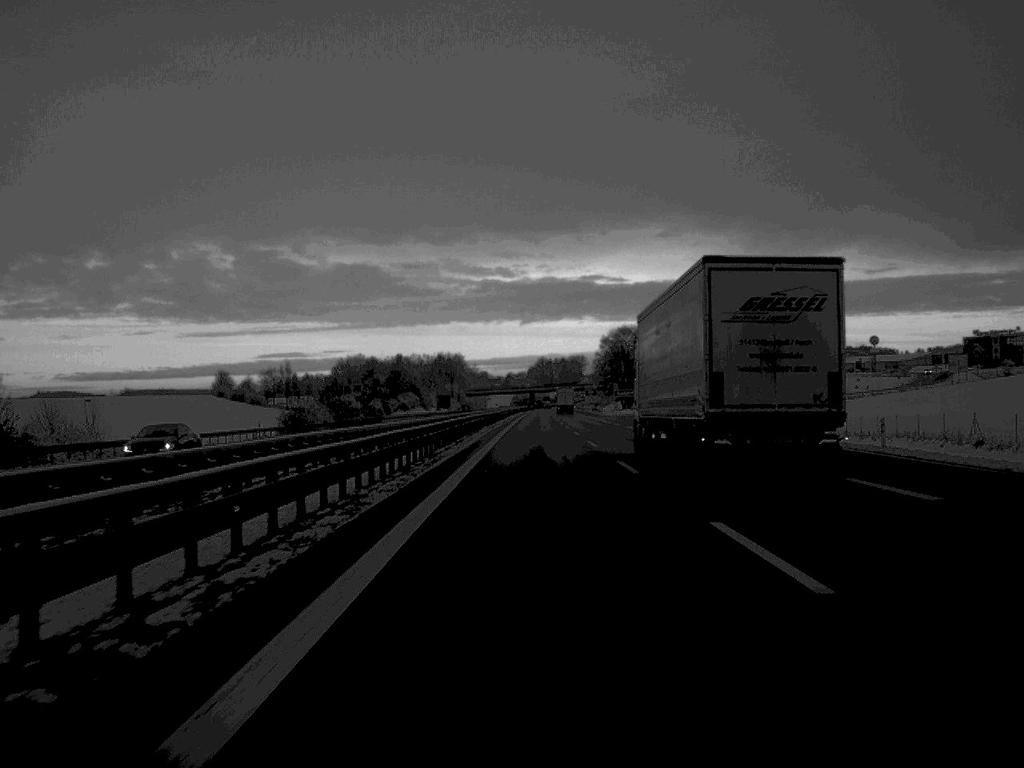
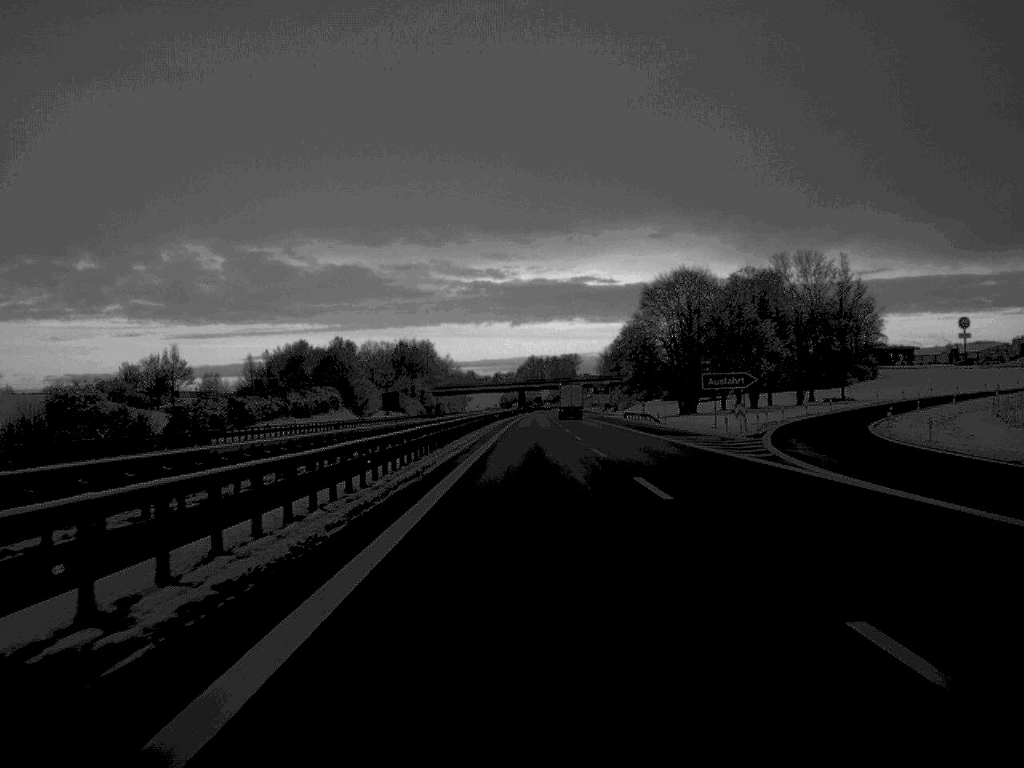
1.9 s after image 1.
(+0.5, +96.3) m; 0°
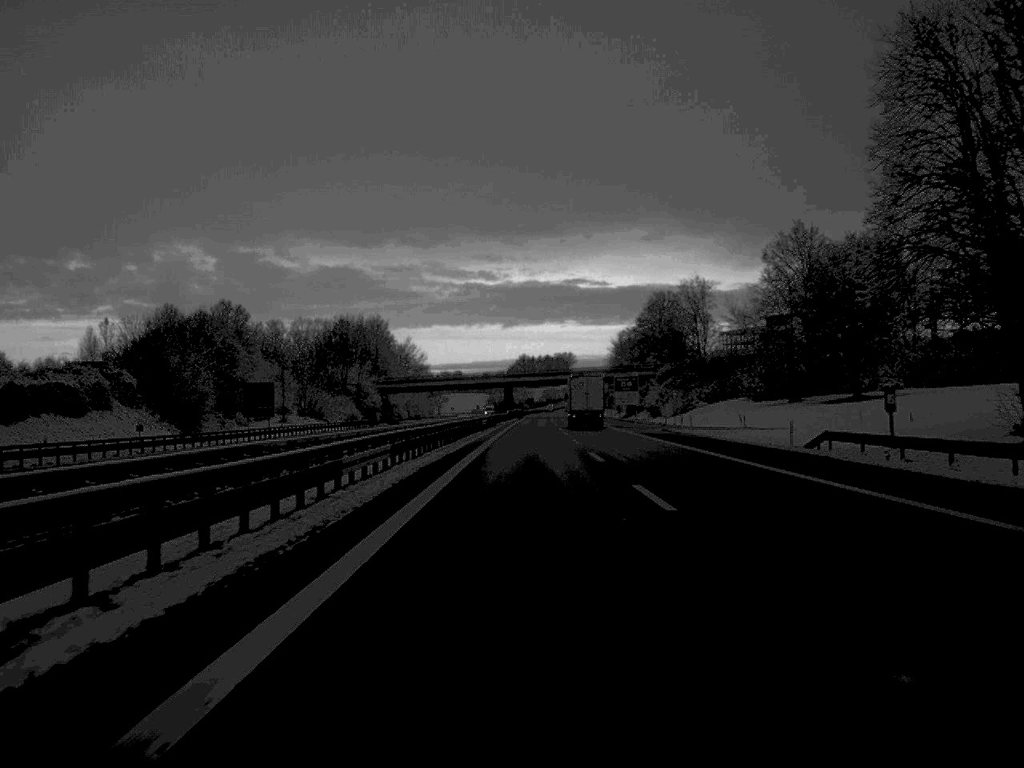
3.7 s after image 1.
(+0.4, +90.9) m; 0°
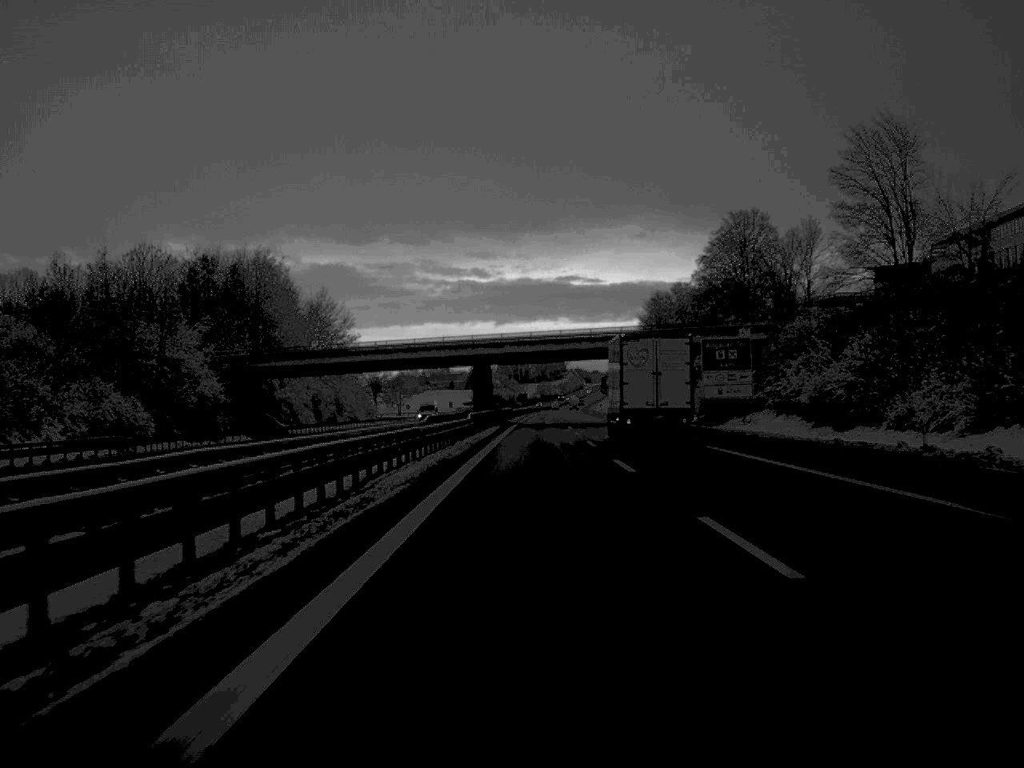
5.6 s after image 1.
(+0.1, +96.9) m; 0°
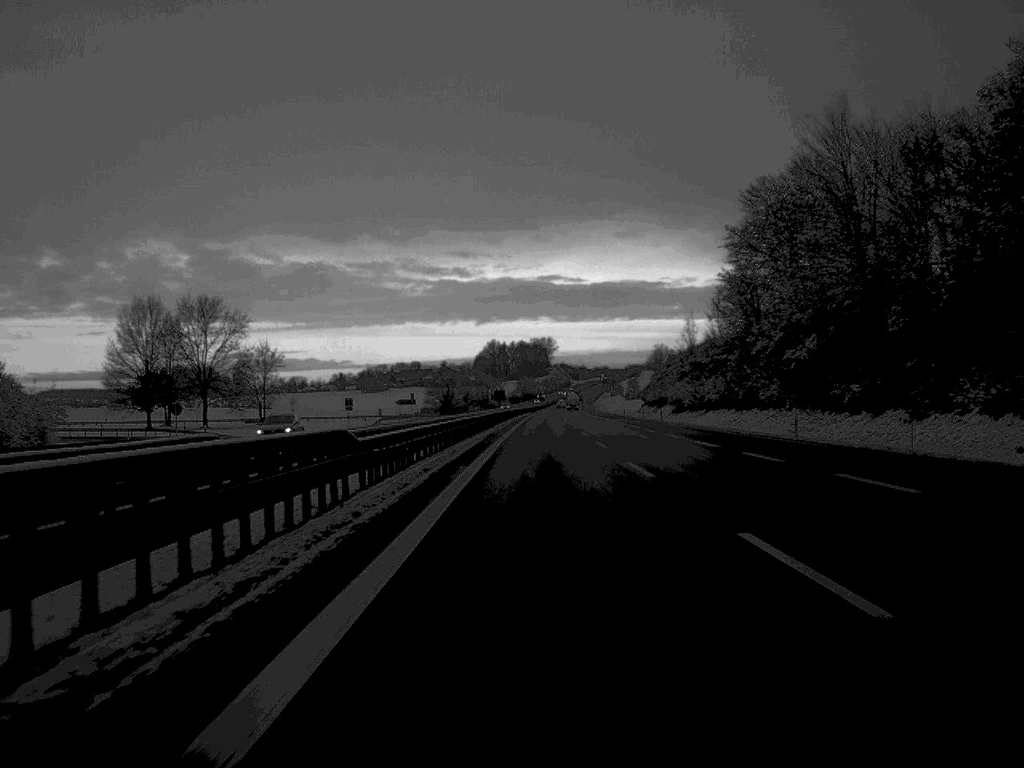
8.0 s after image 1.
(+1.0, +127.0) m; +1°
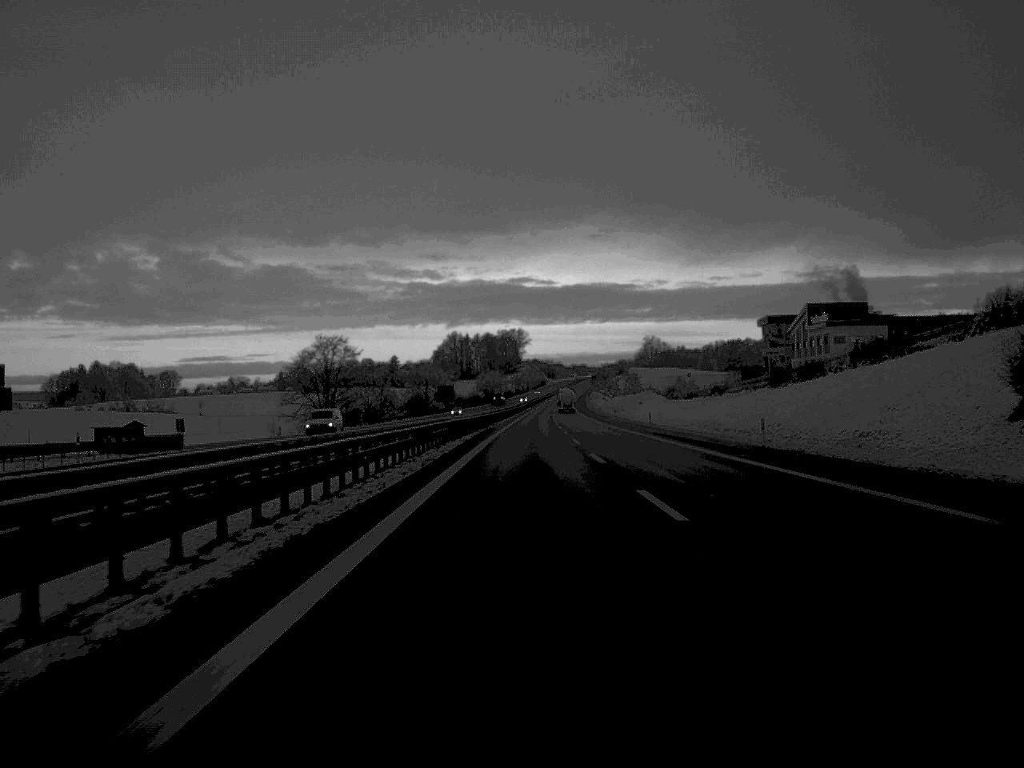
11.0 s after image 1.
(+2.1, +152.3) m; +1°
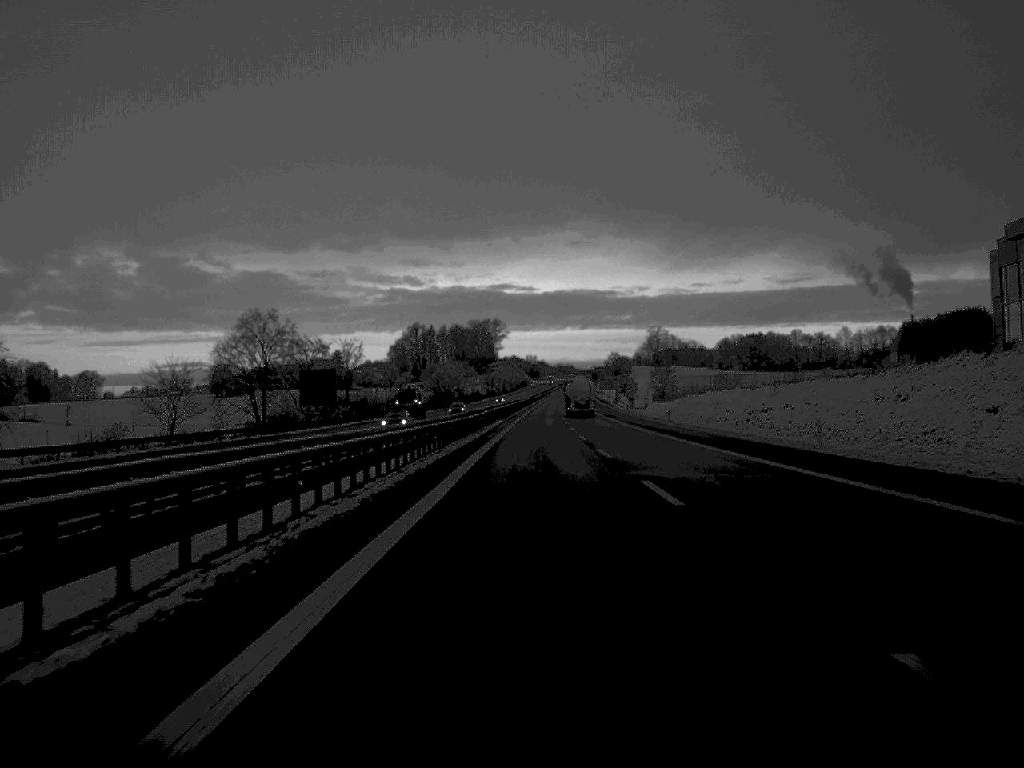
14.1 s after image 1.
(+1.1, +157.7) m; +1°
